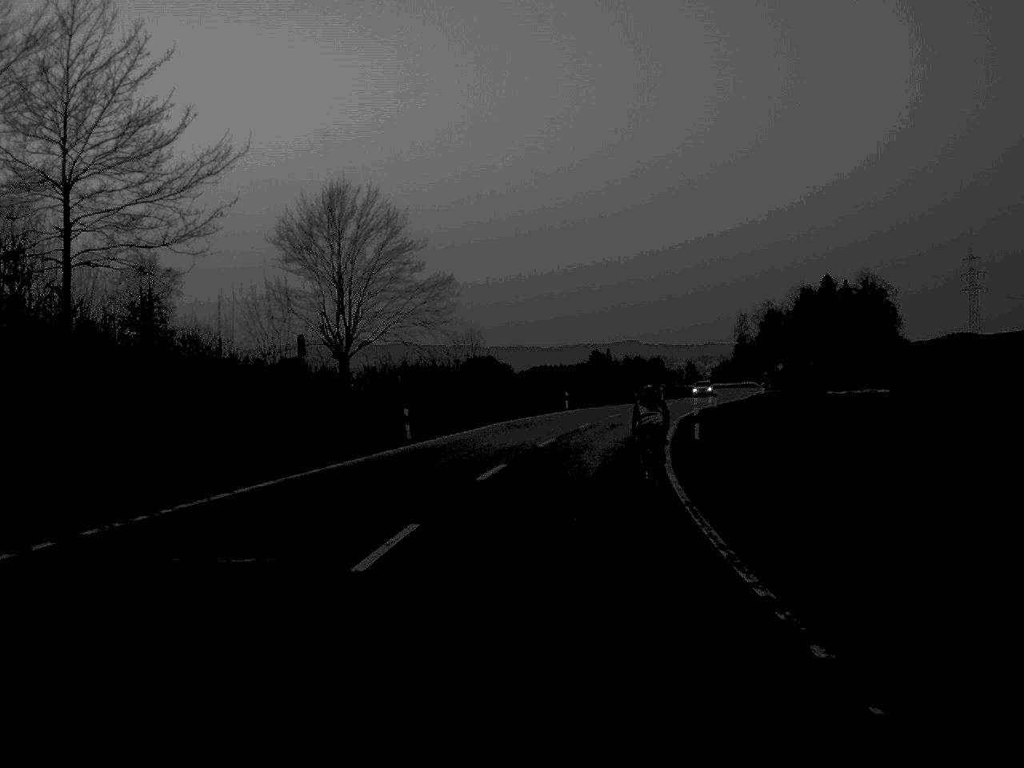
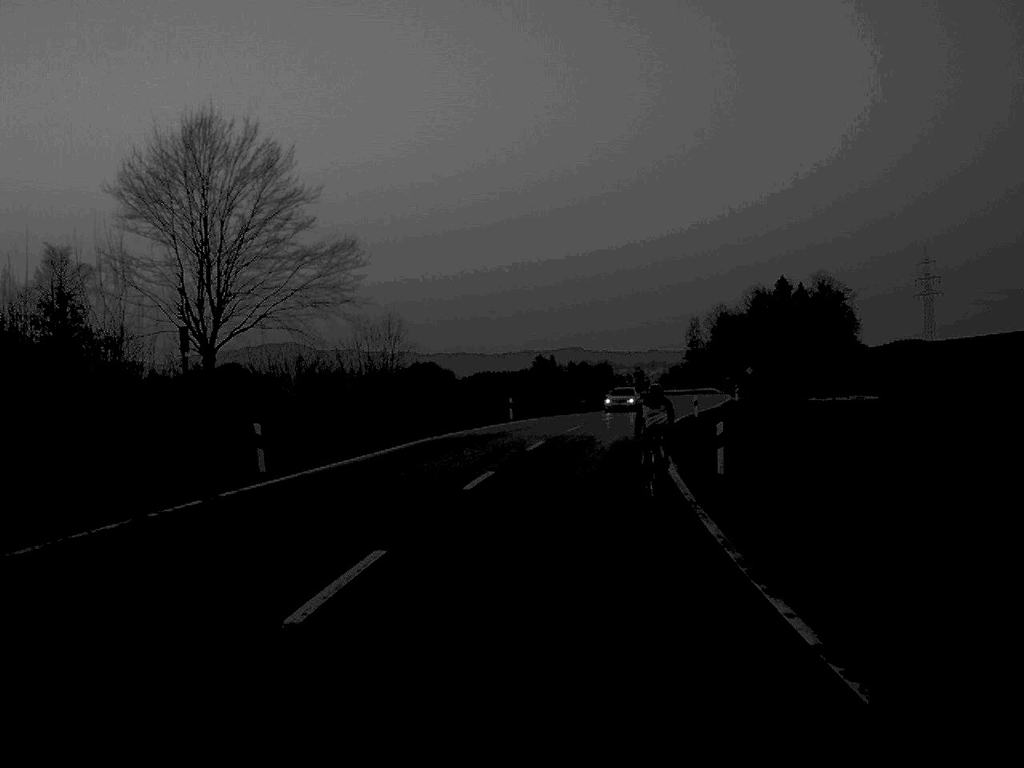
(+0.3, +14.1) m; +3°
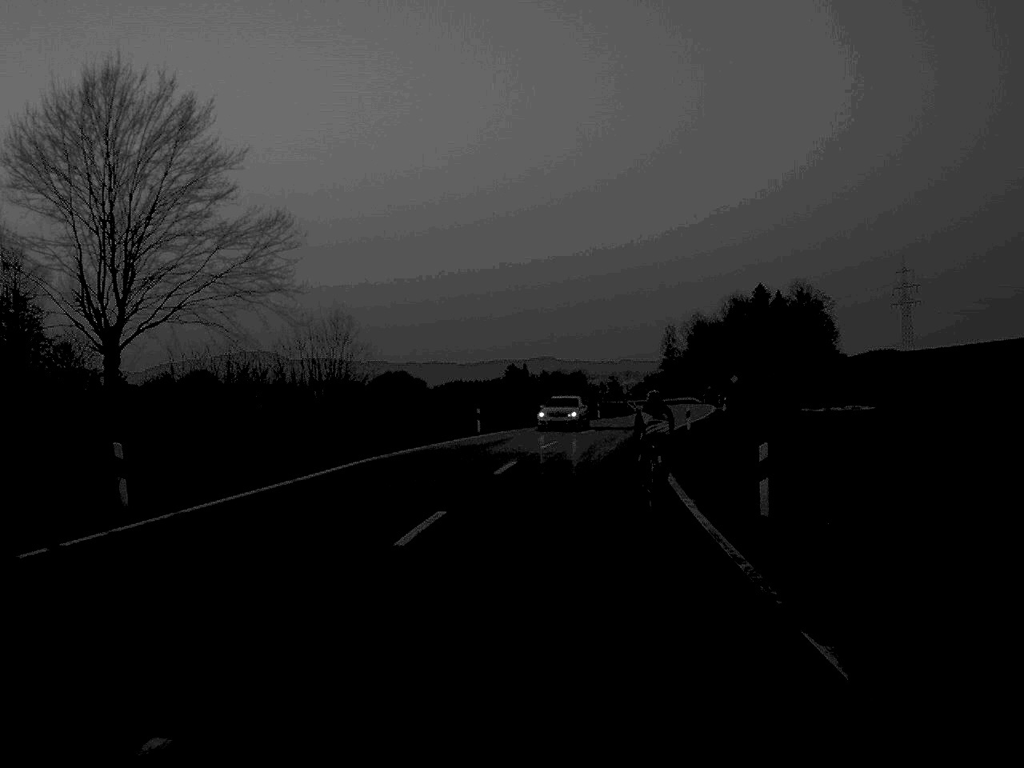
(+0.1, +6.8) m; +1°
